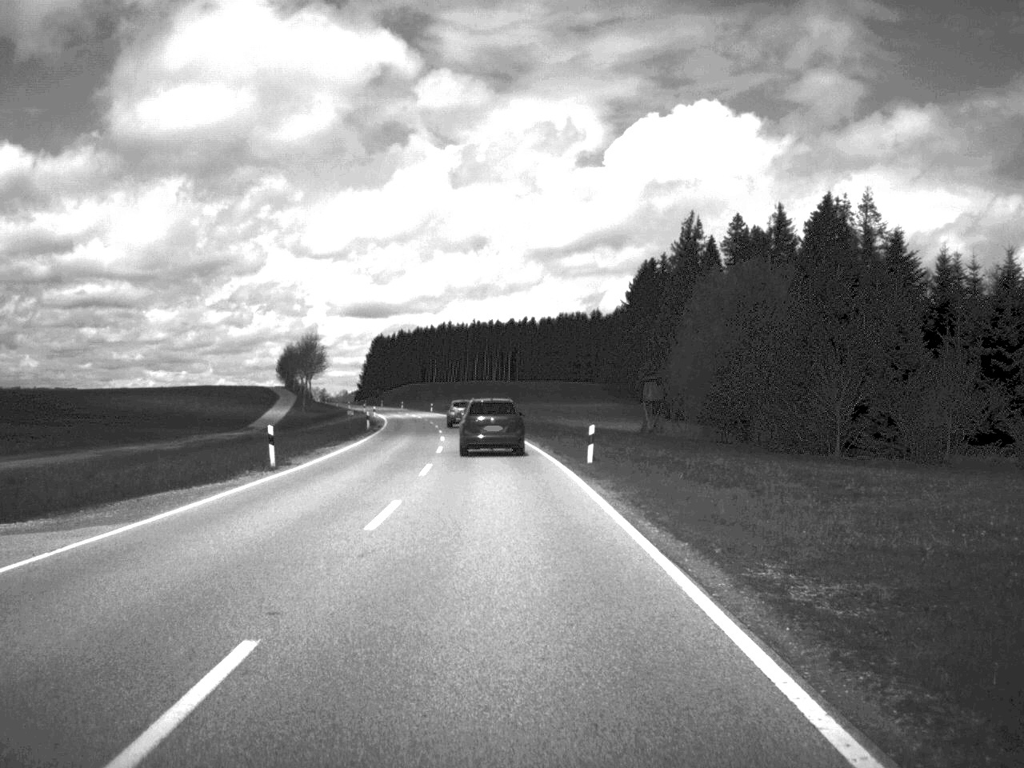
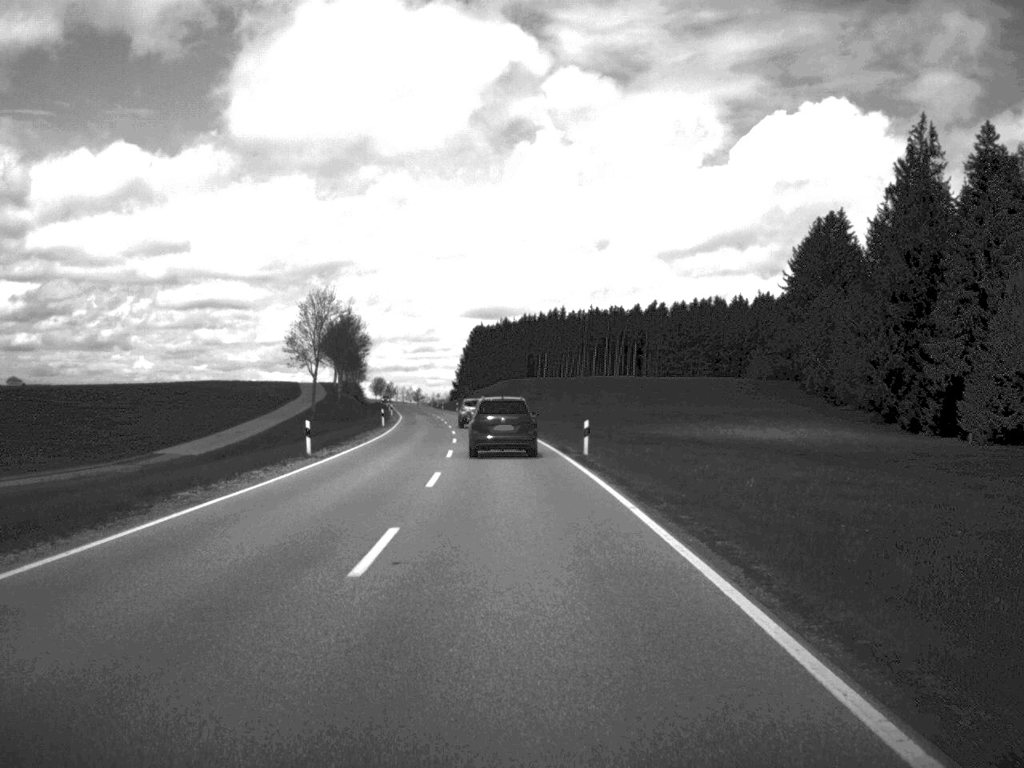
(-3.7, +74.2) m; -5°
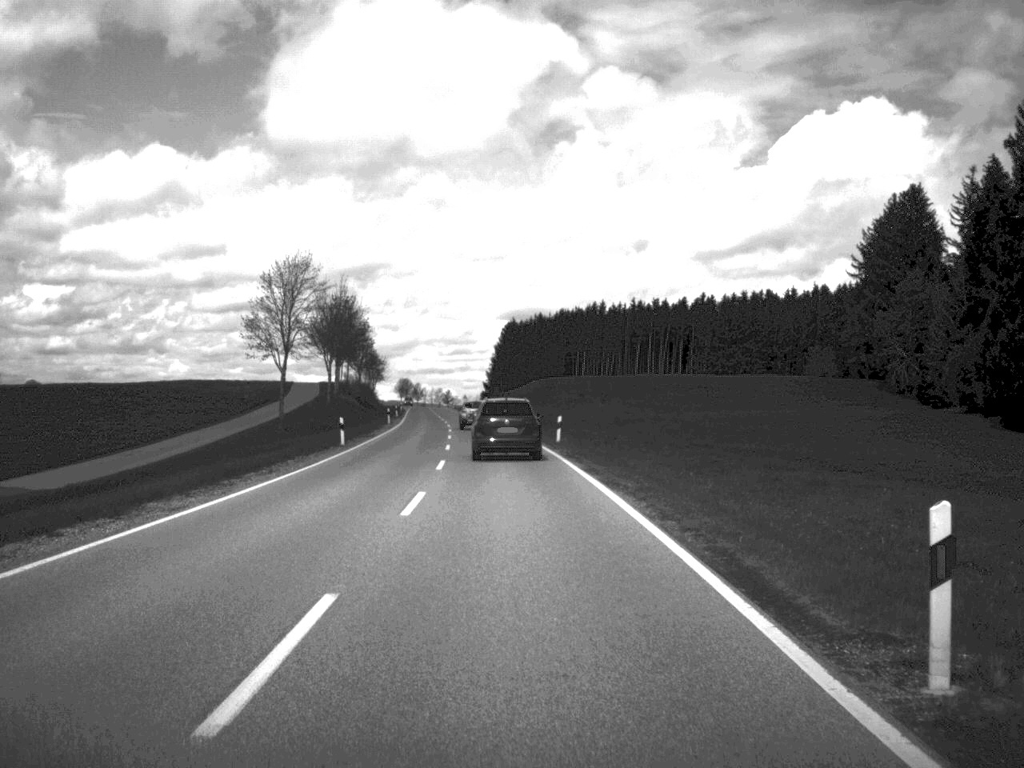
(-0.4, +28.5) m; -2°
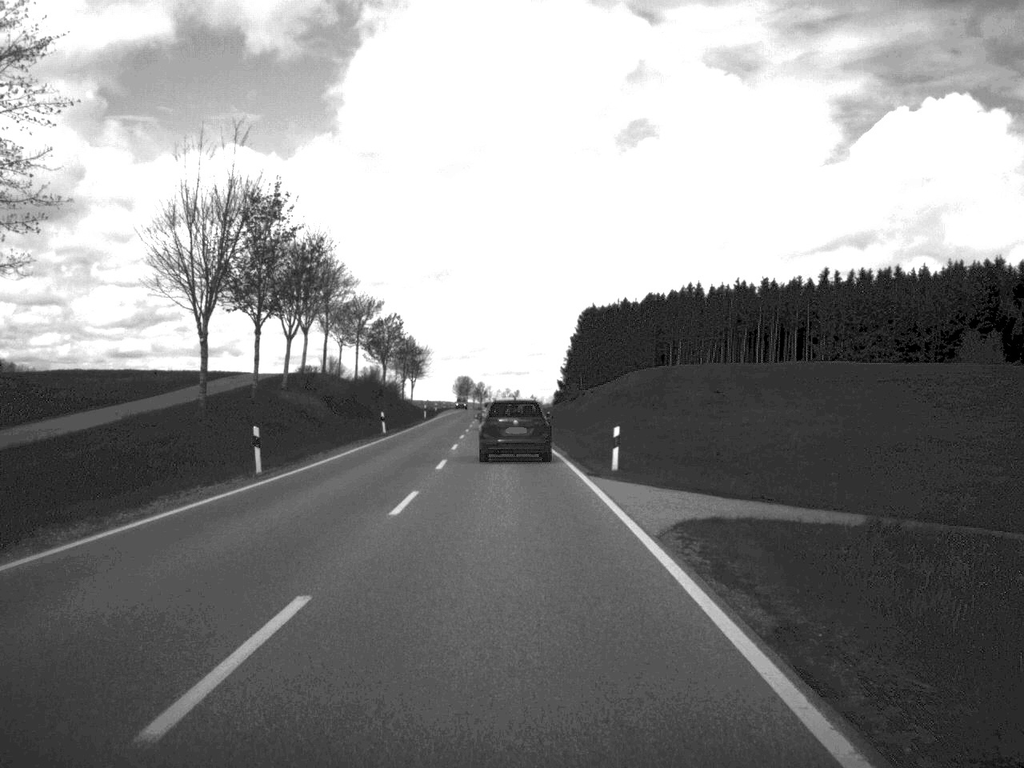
(-1.7, +58.3) m; -3°
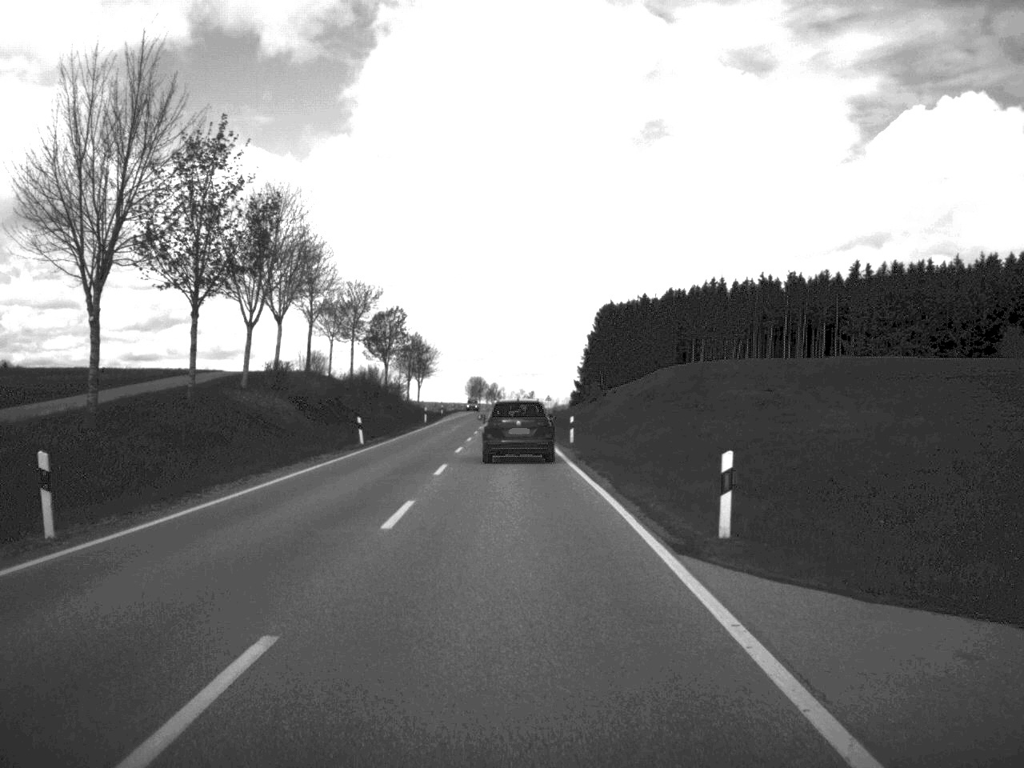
(-0.1, +13.4) m; -1°
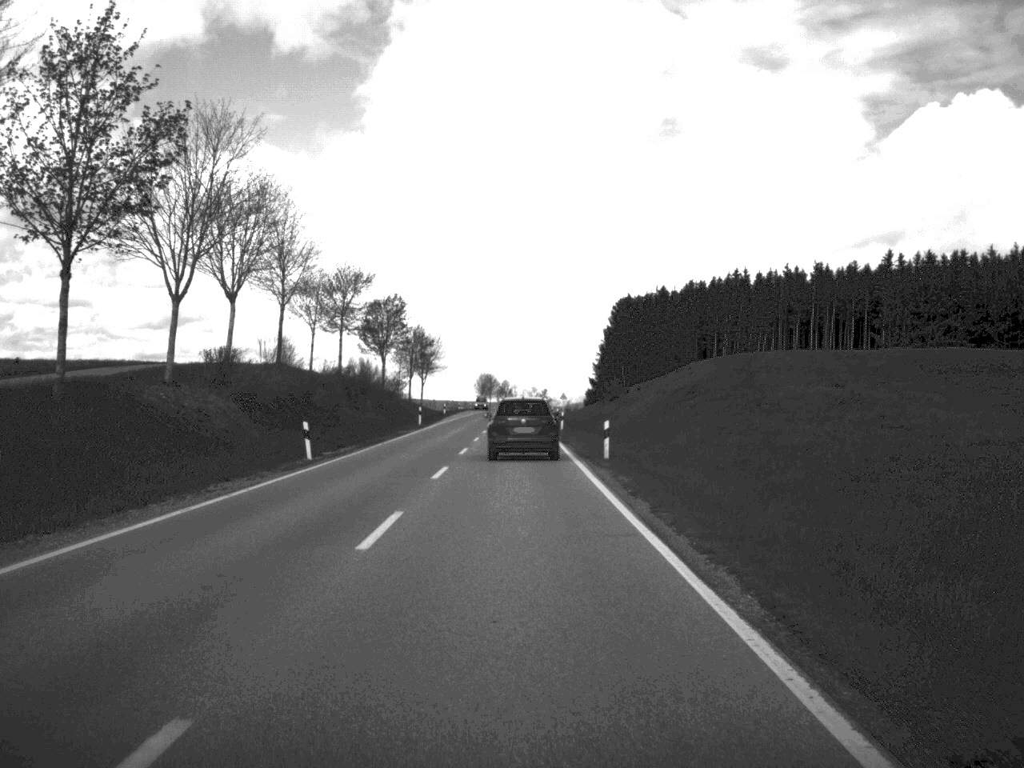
(-0.1, +14.0) m; -1°
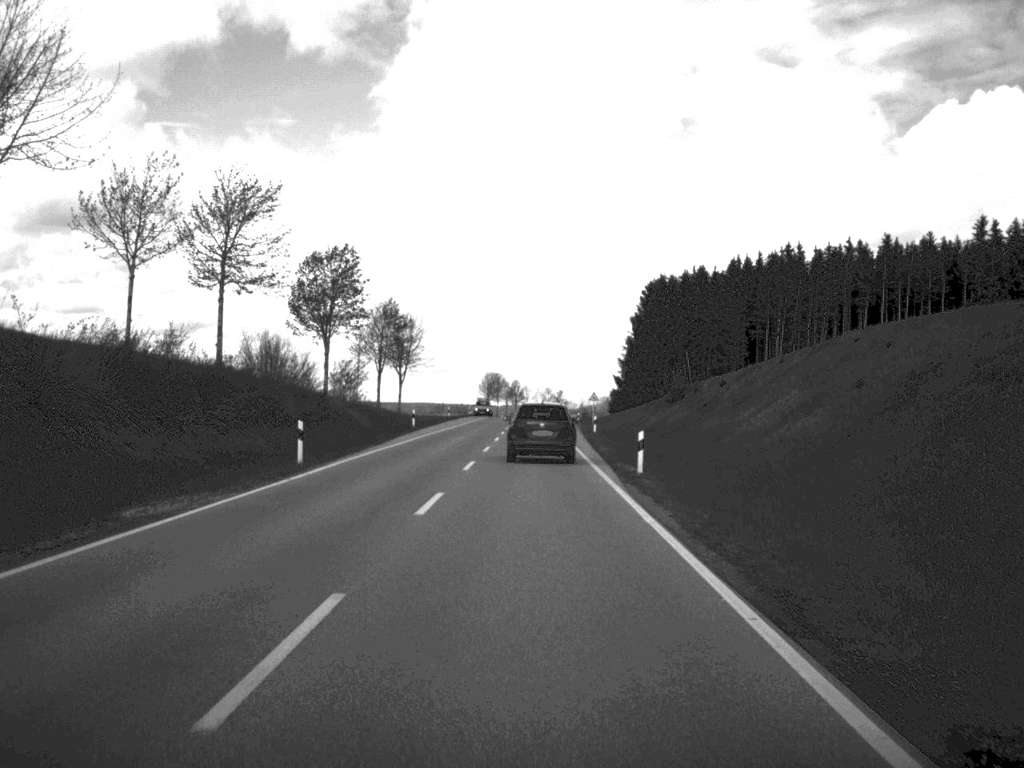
(-0.4, +42.2) m; -1°
